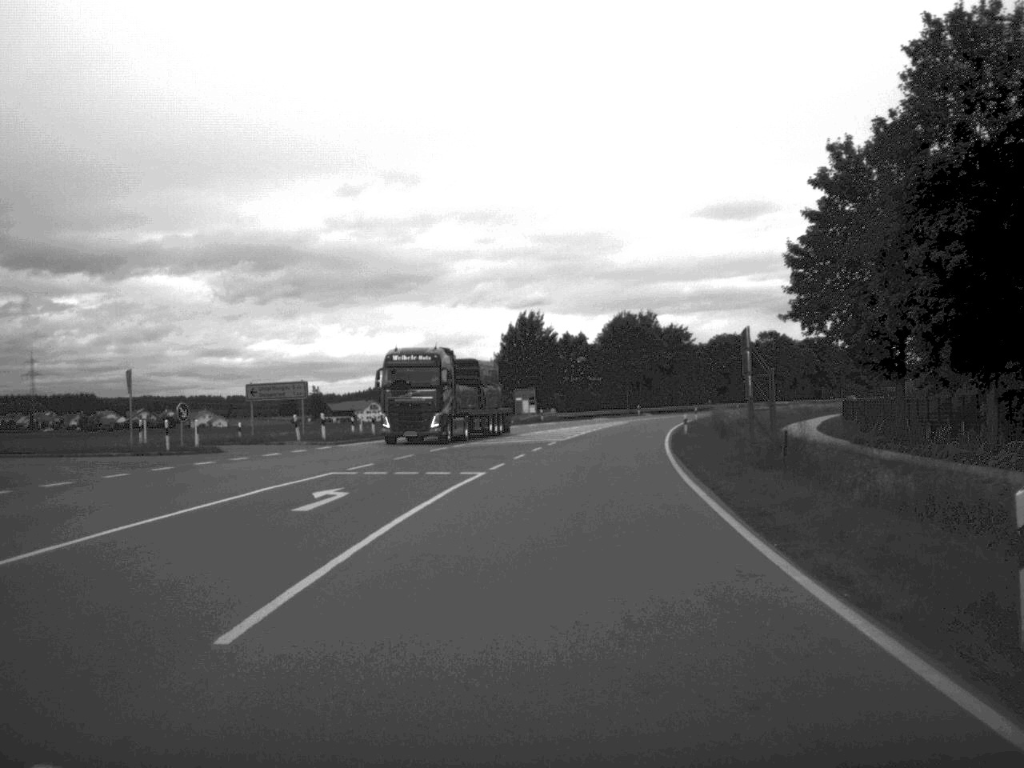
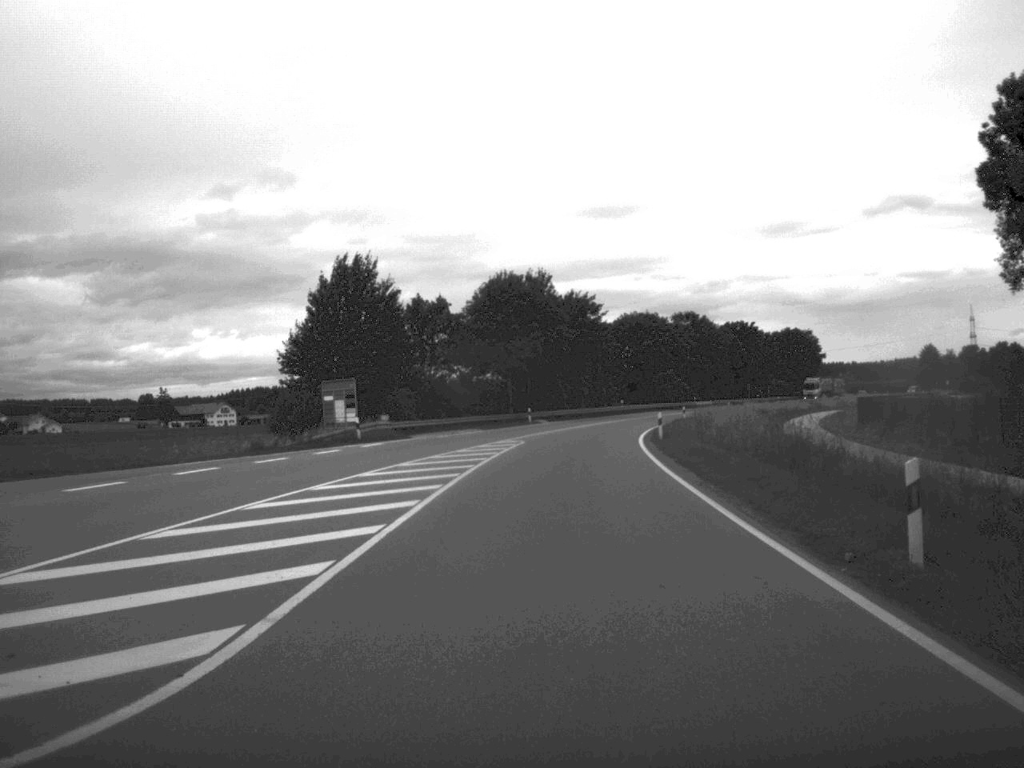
(+2.5, +46.0) m; +6°
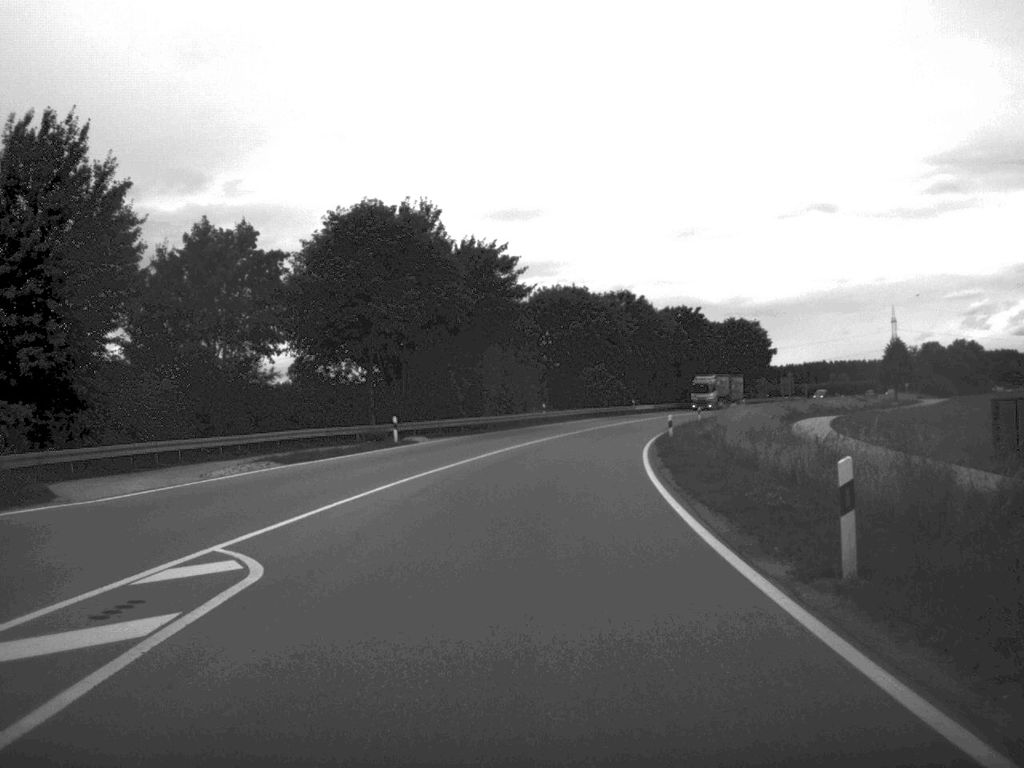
(+1.3, +36.6) m; +4°
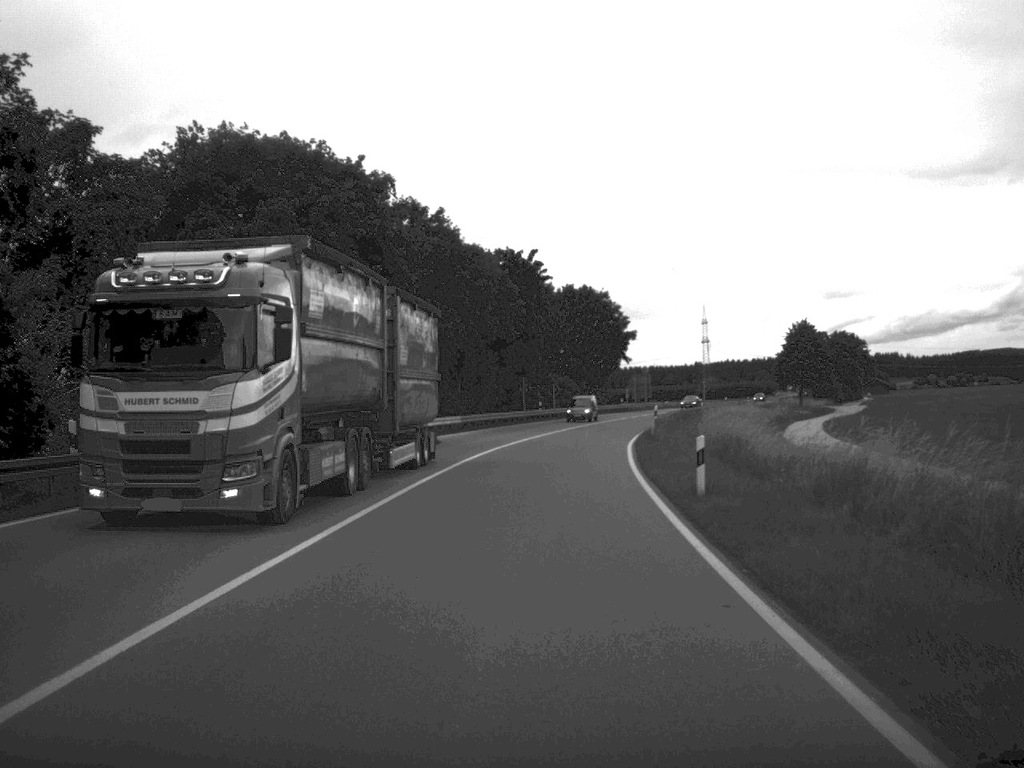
(+4.8, +61.7) m; +9°
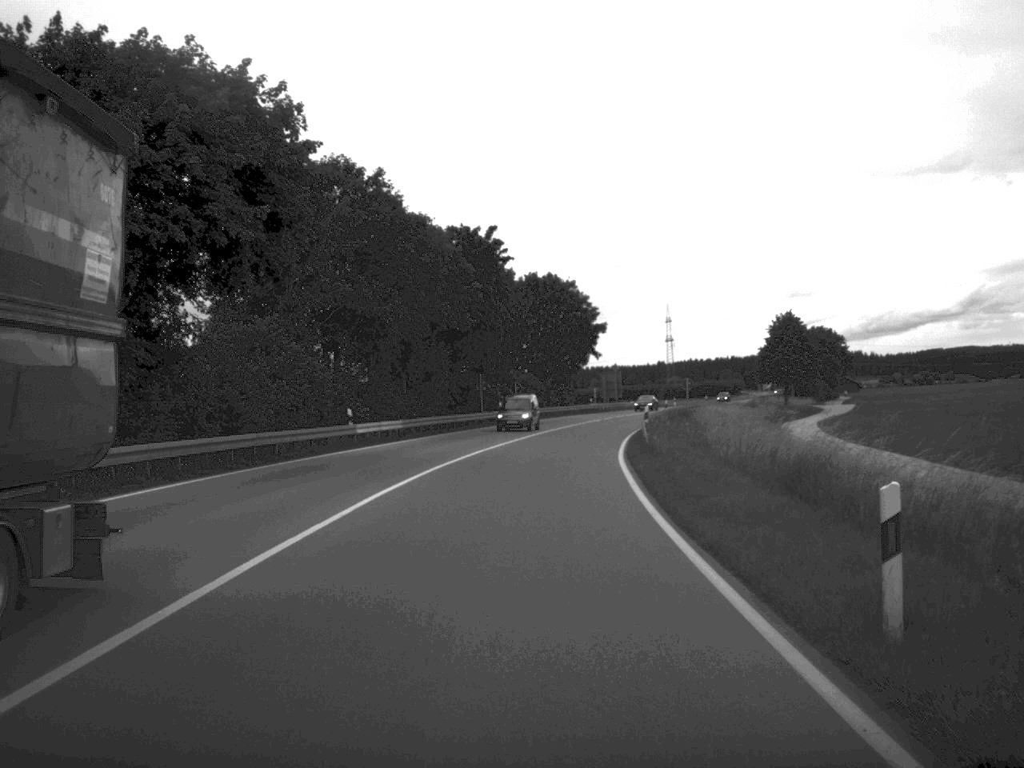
(+0.2, +11.9) m; +2°
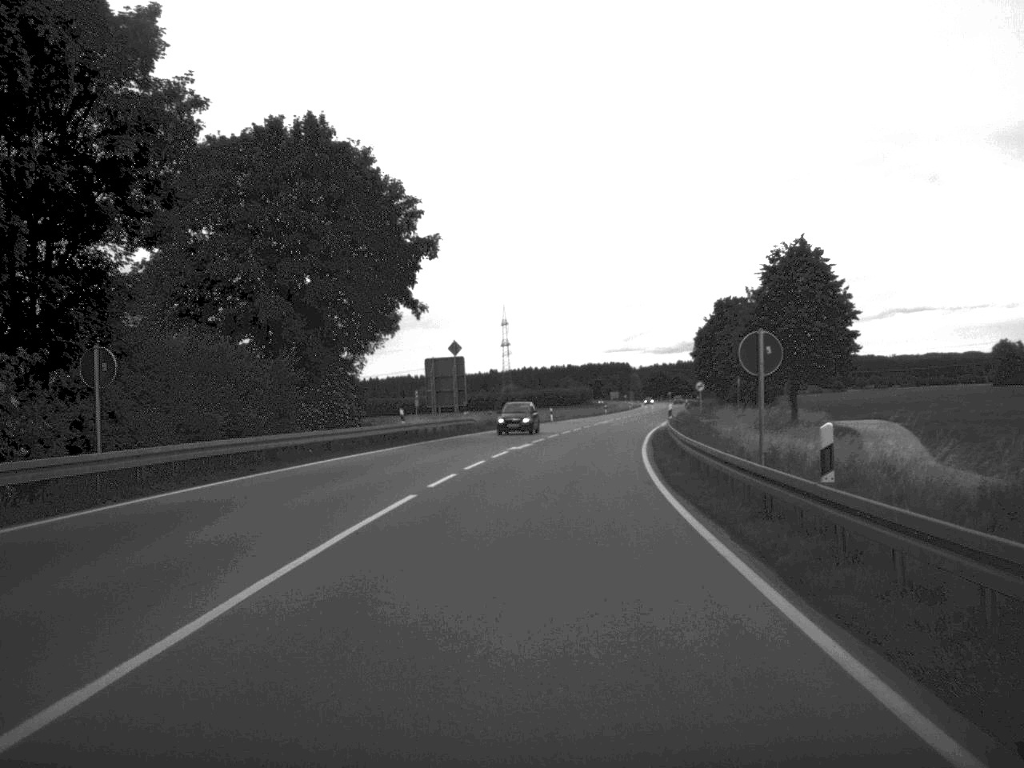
(+3.7, +64.2) m; +7°
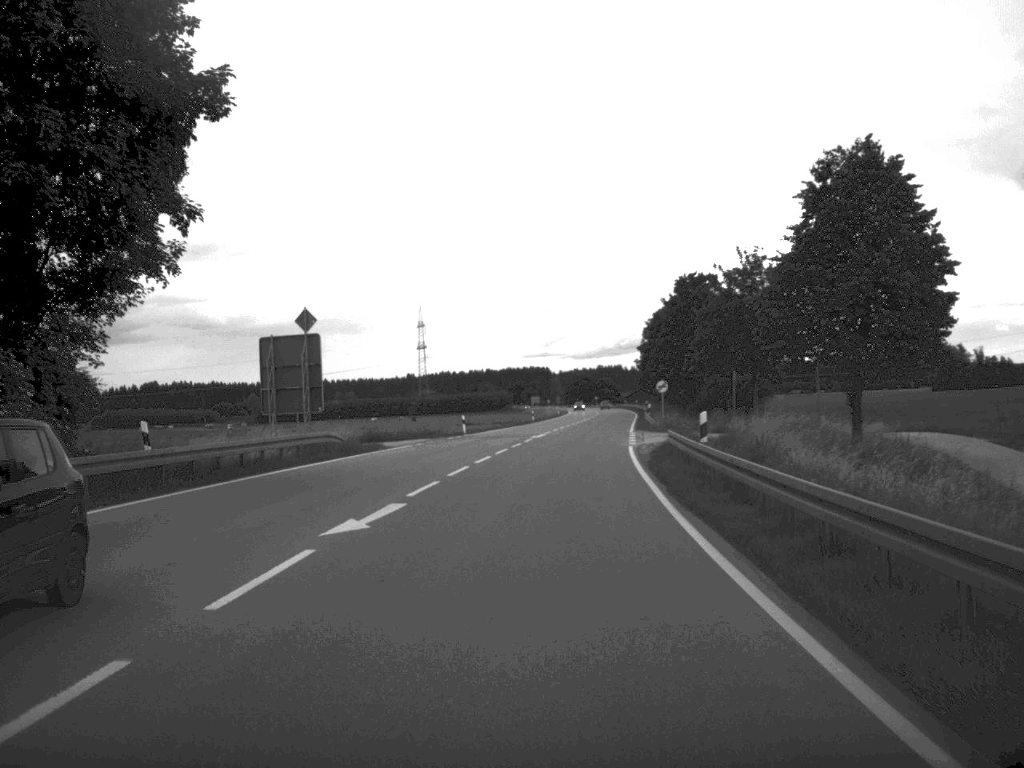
(+0.8, +25.6) m; +4°
